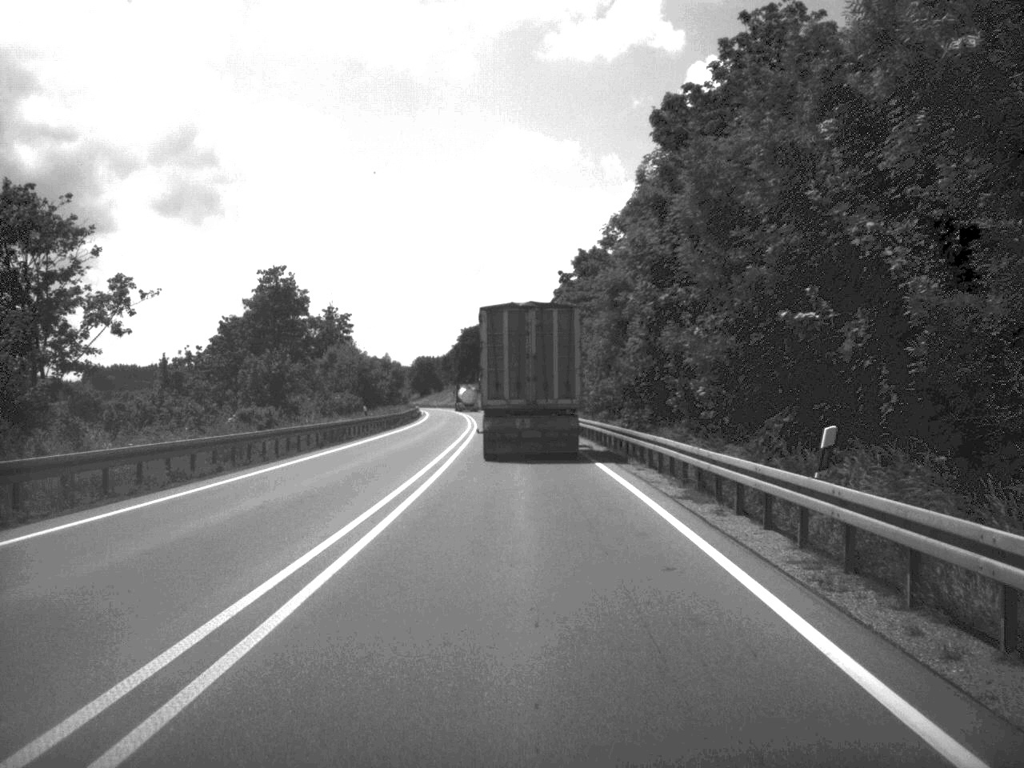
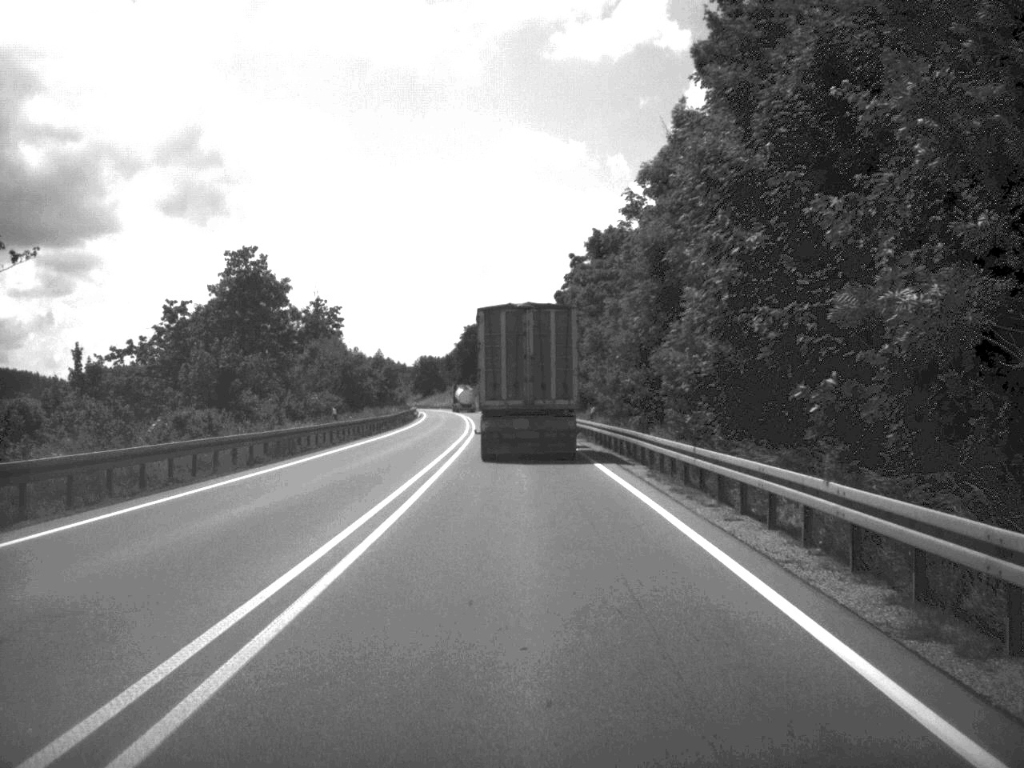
(0.0, +11.8) m; 0°
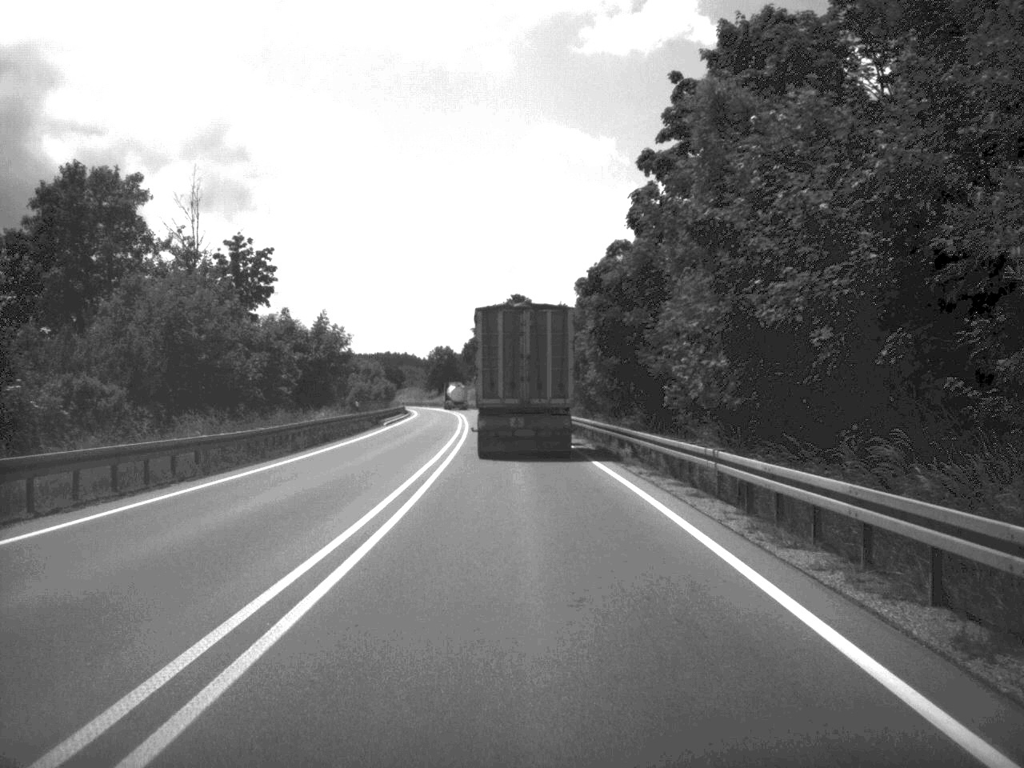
(-0.6, +47.4) m; -2°
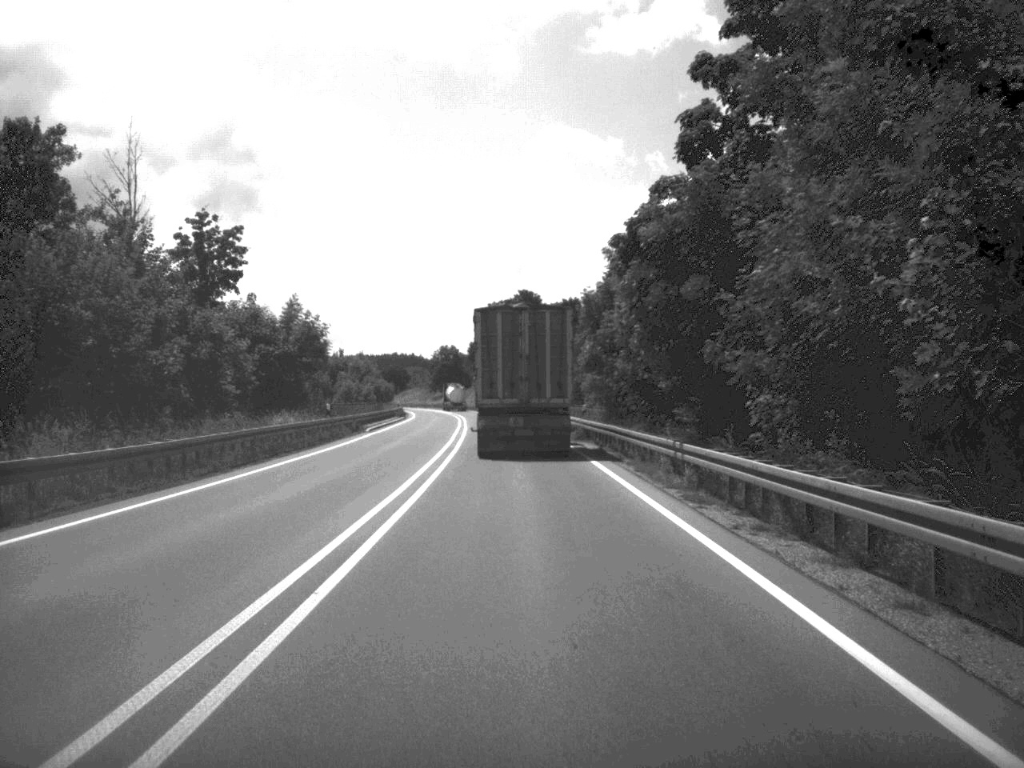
(0.0, +11.1) m; 0°
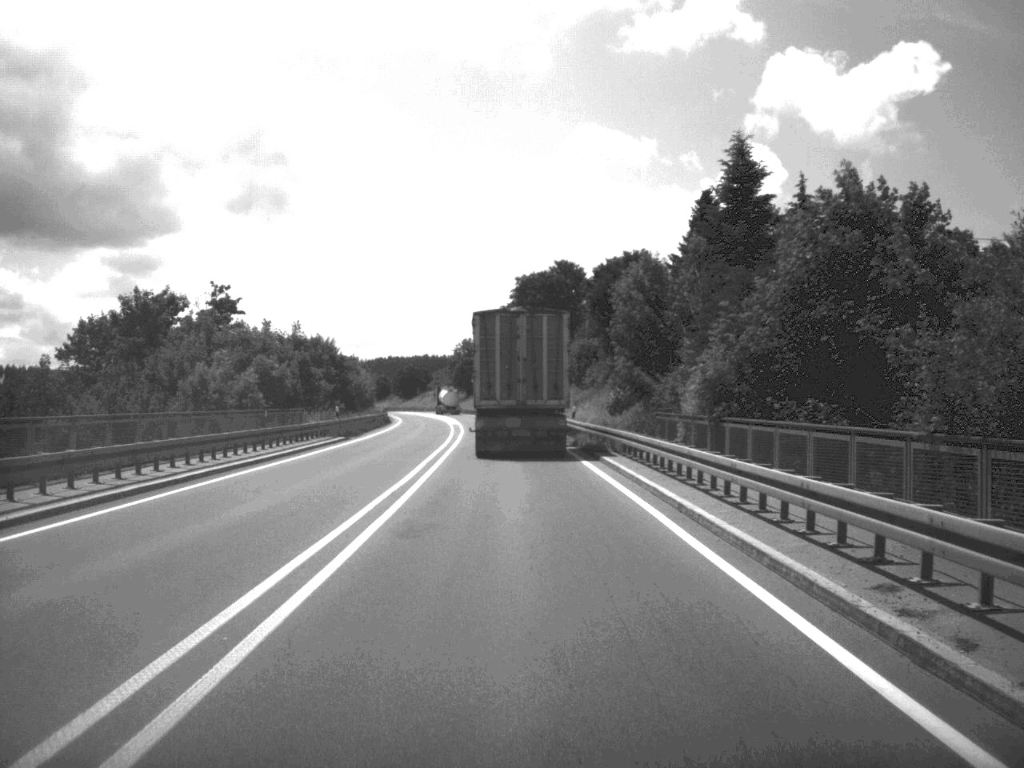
(-0.7, +47.1) m; -2°
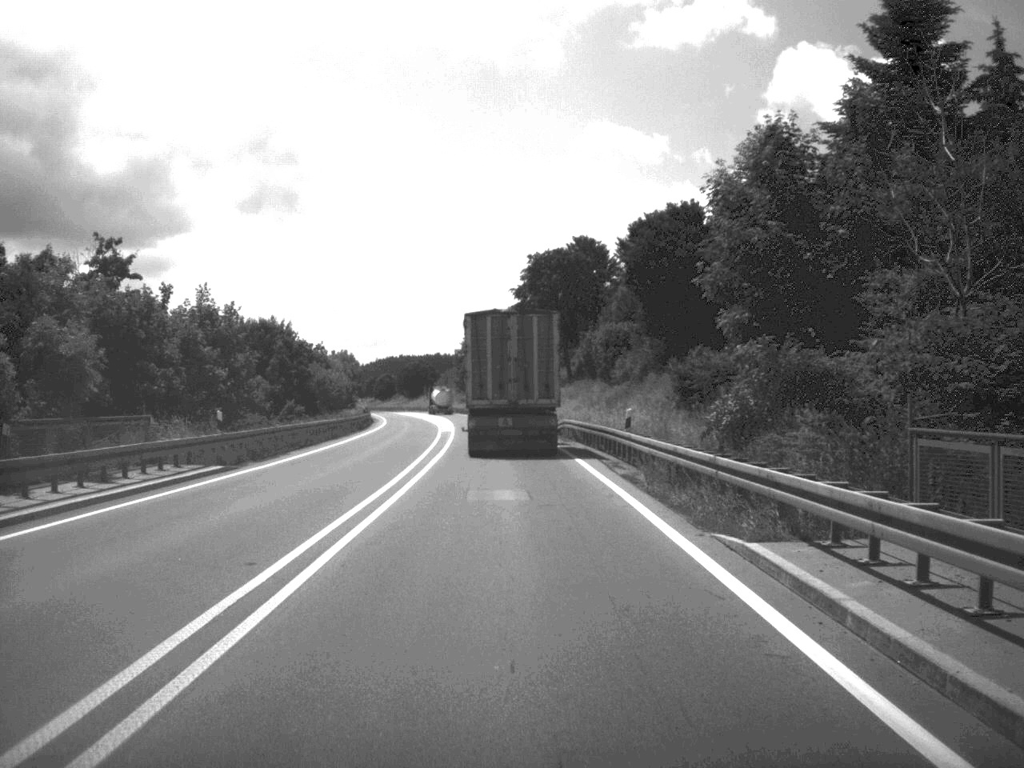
(-0.1, +22.6) m; -1°
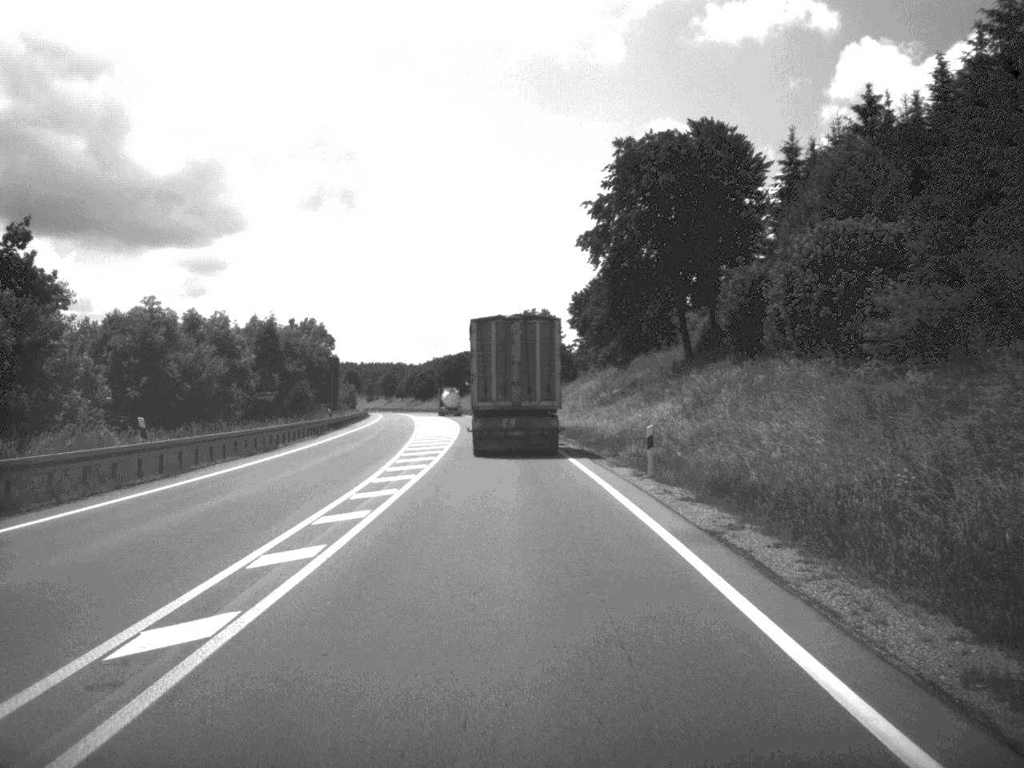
(-1.5, +58.8) m; -3°
